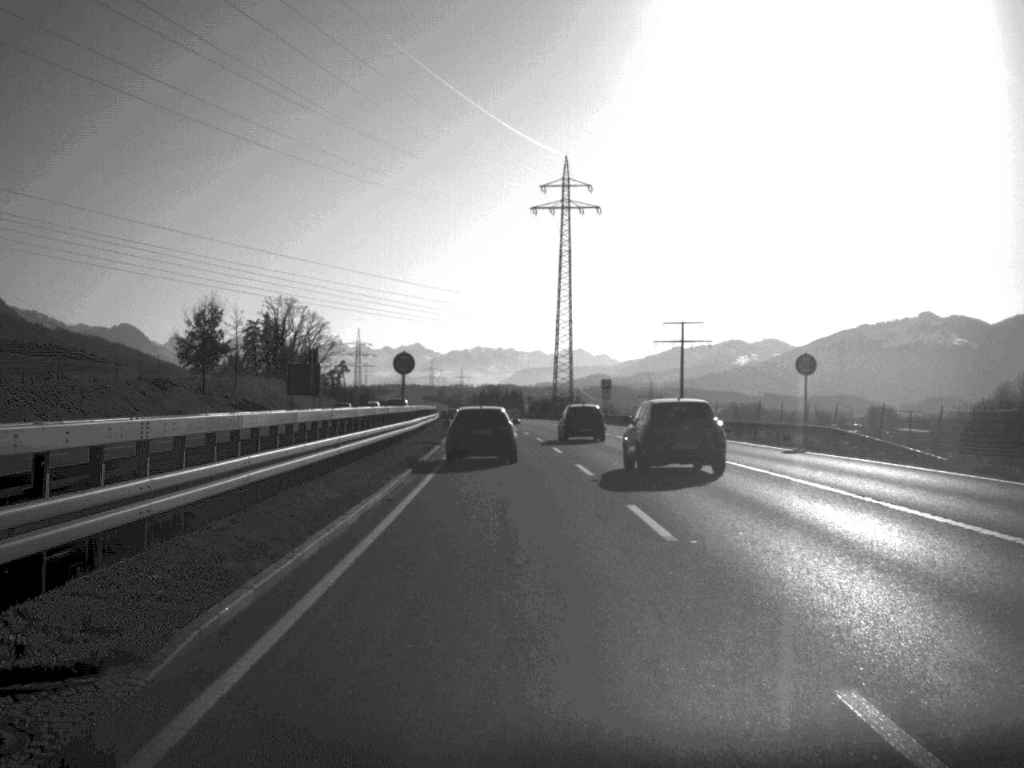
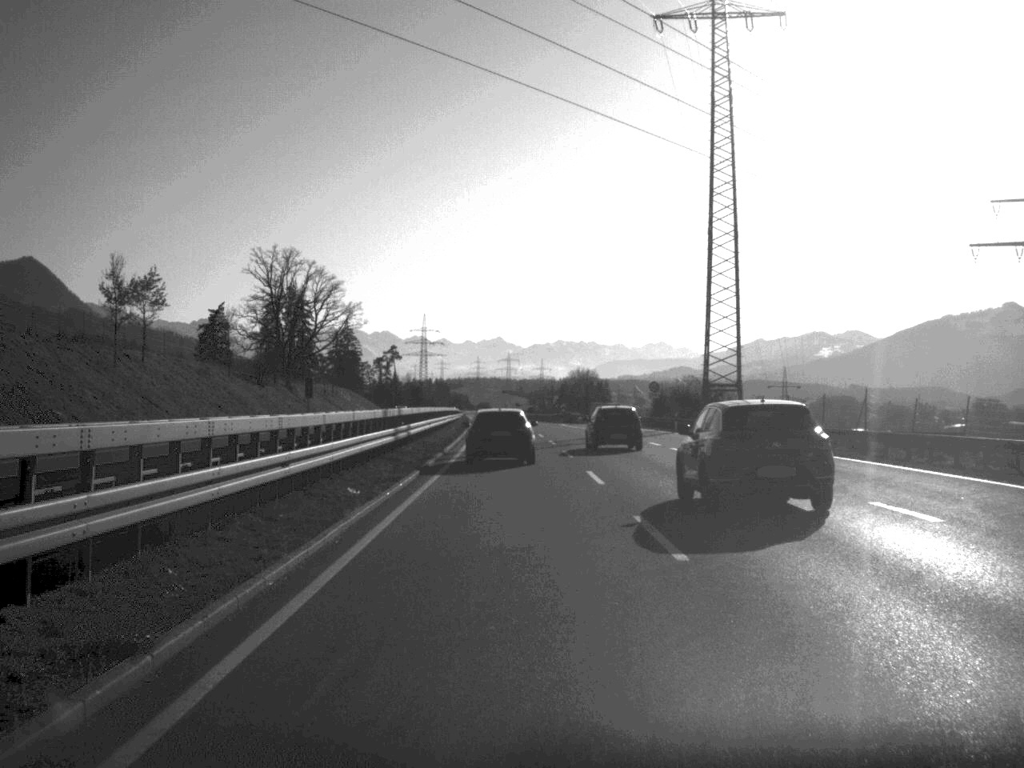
(-2.8, +85.2) m; -4°
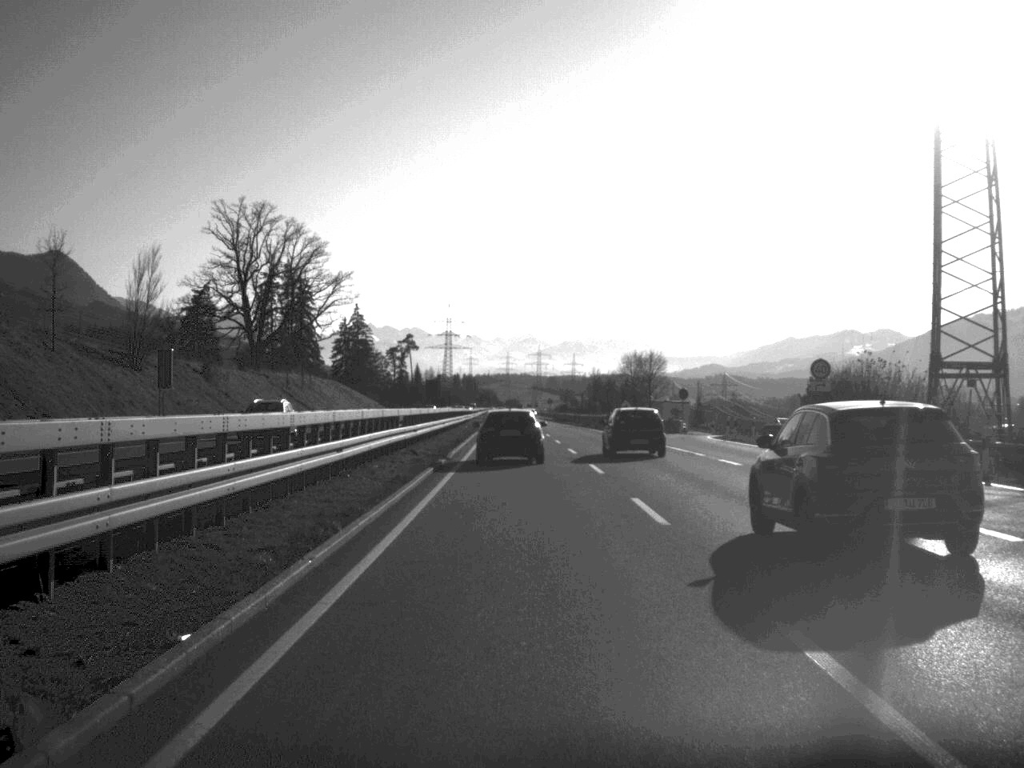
(-0.6, +43.8) m; -1°
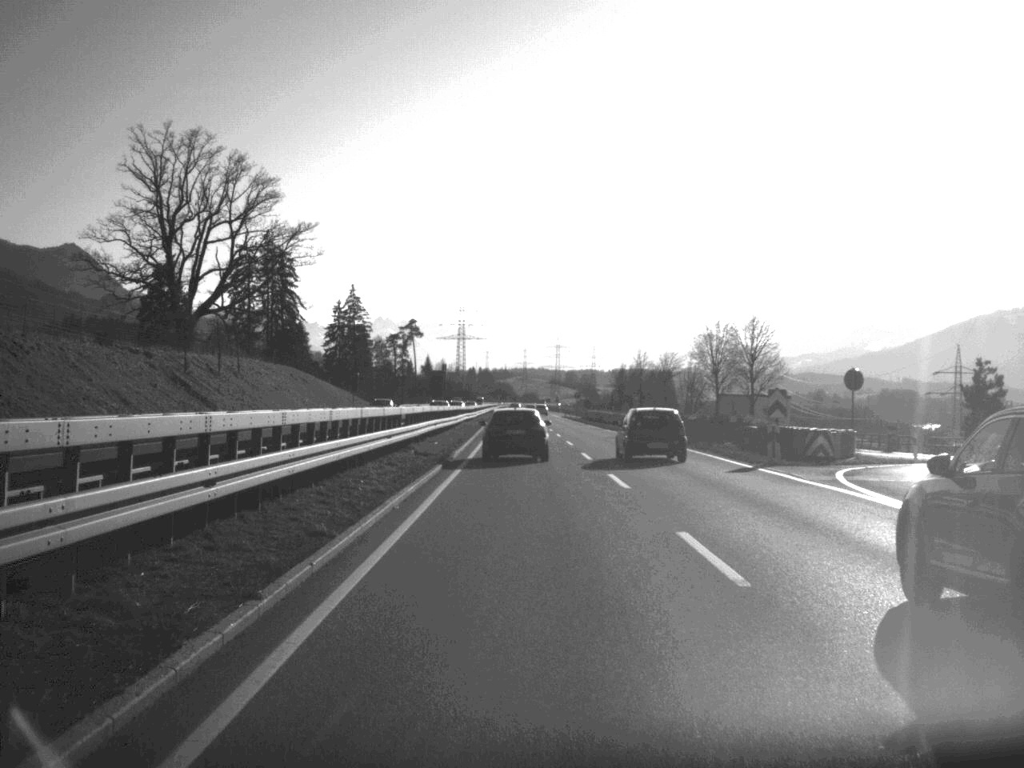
(-0.3, +40.9) m; -1°
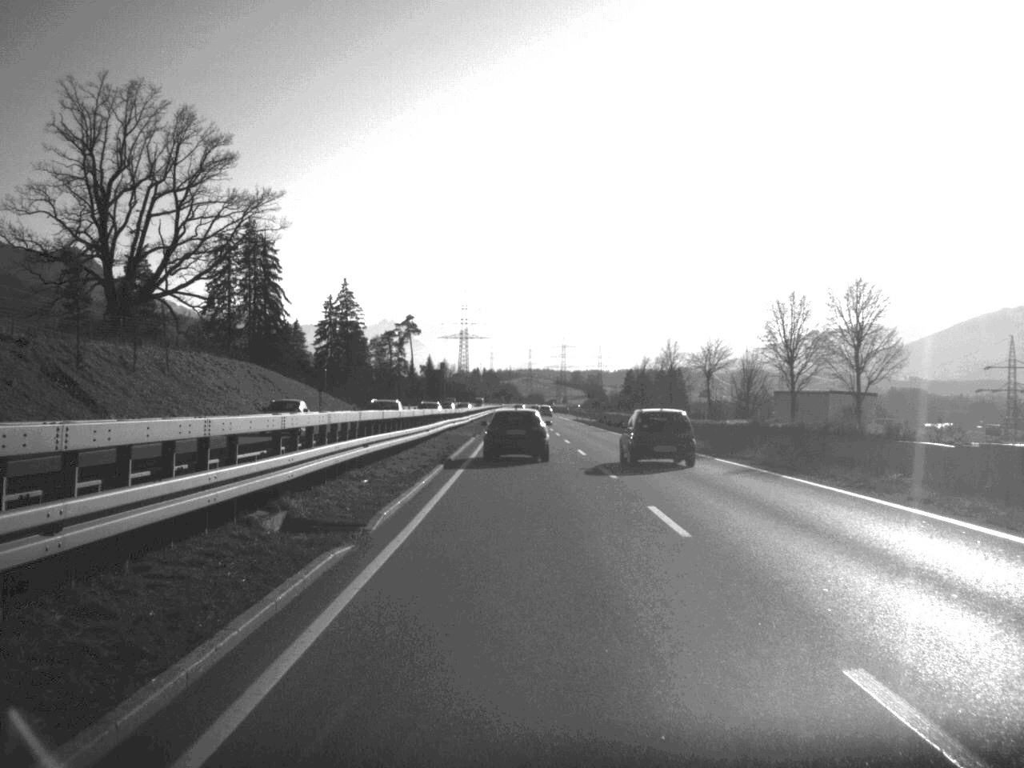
(0.0, +20.0) m; 0°
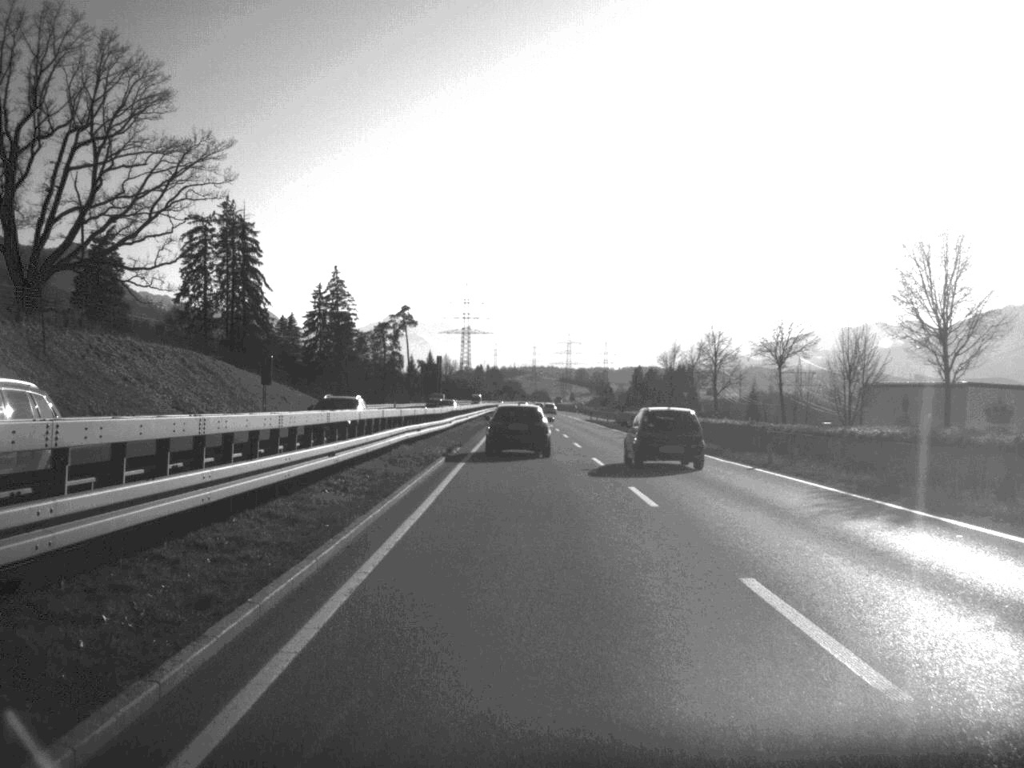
(0.0, +20.0) m; 0°
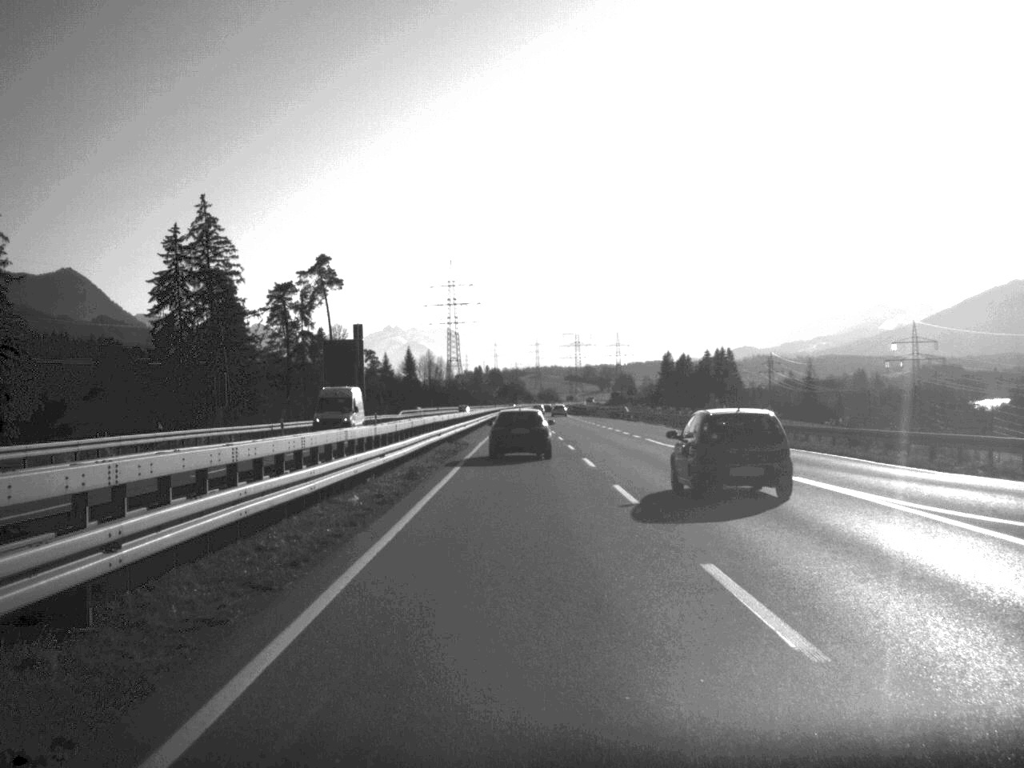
(-0.3, +106.2) m; 0°
